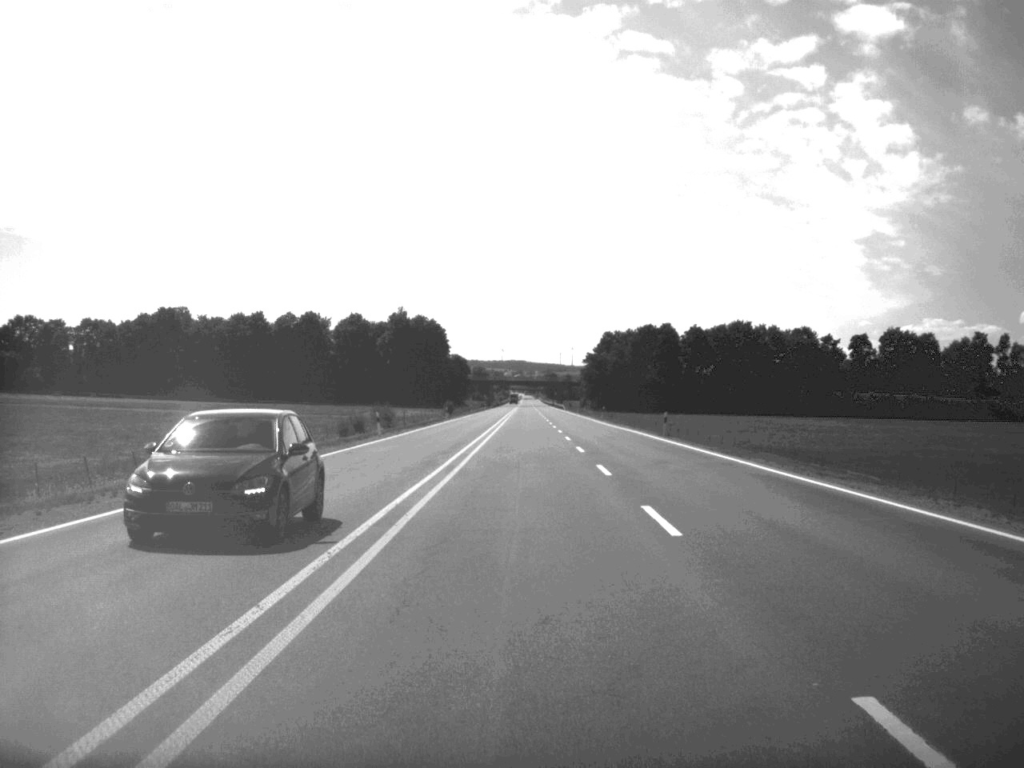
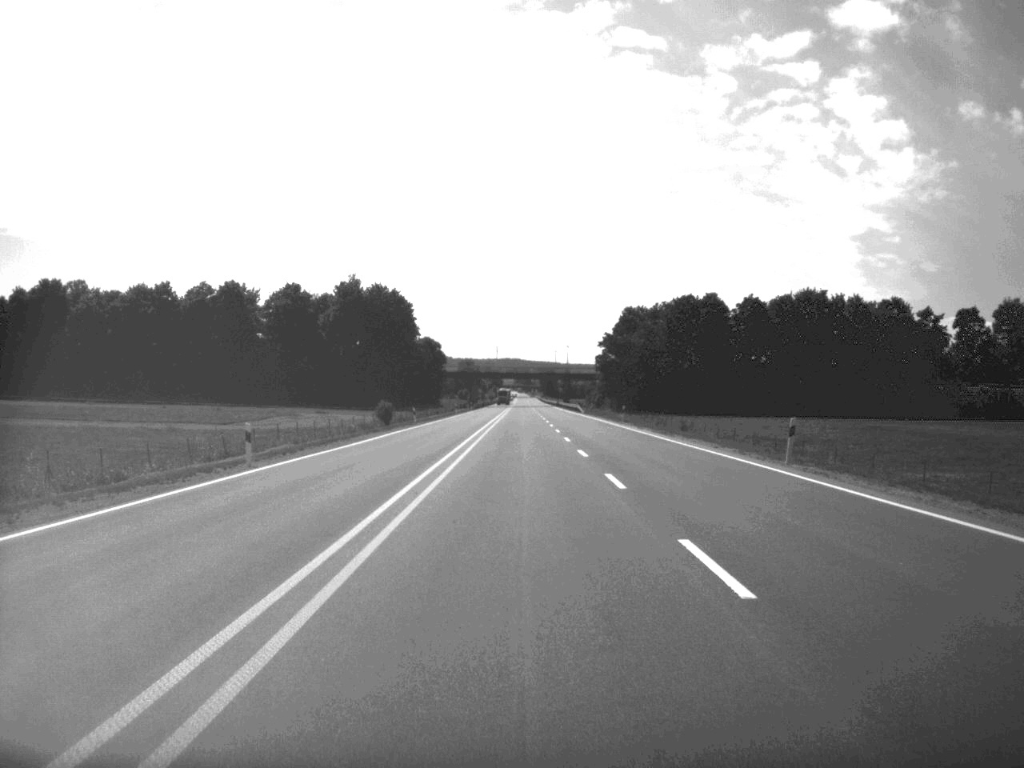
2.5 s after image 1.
(-0.1, +76.4) m; 0°
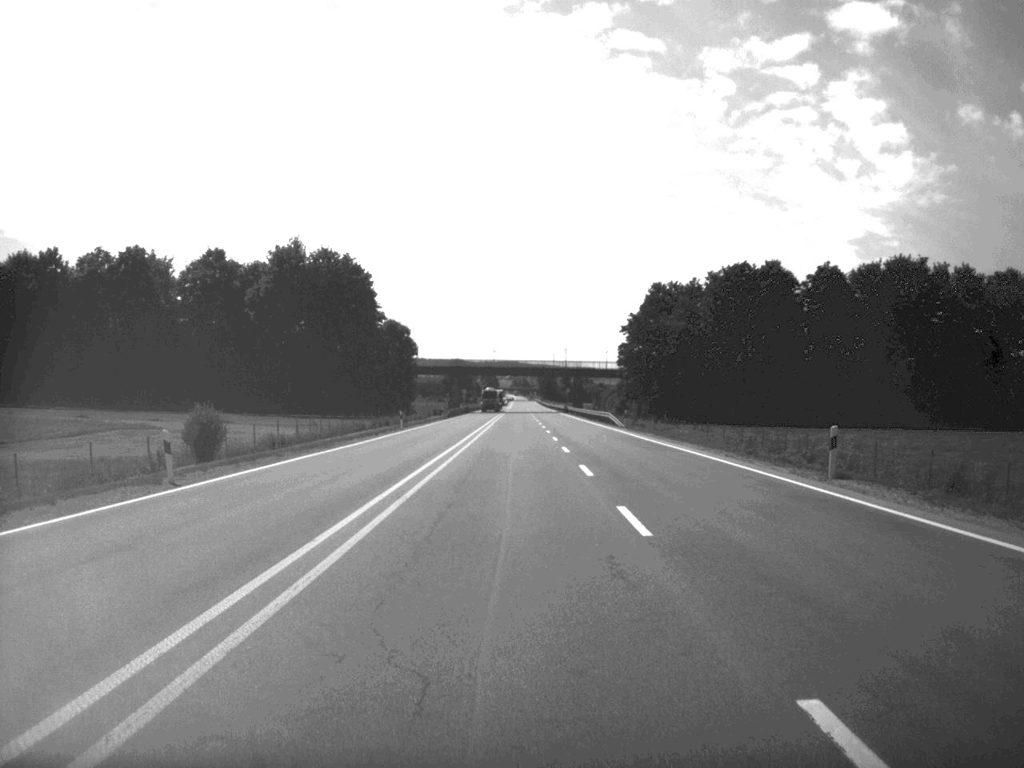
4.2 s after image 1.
(0.0, +55.1) m; 0°
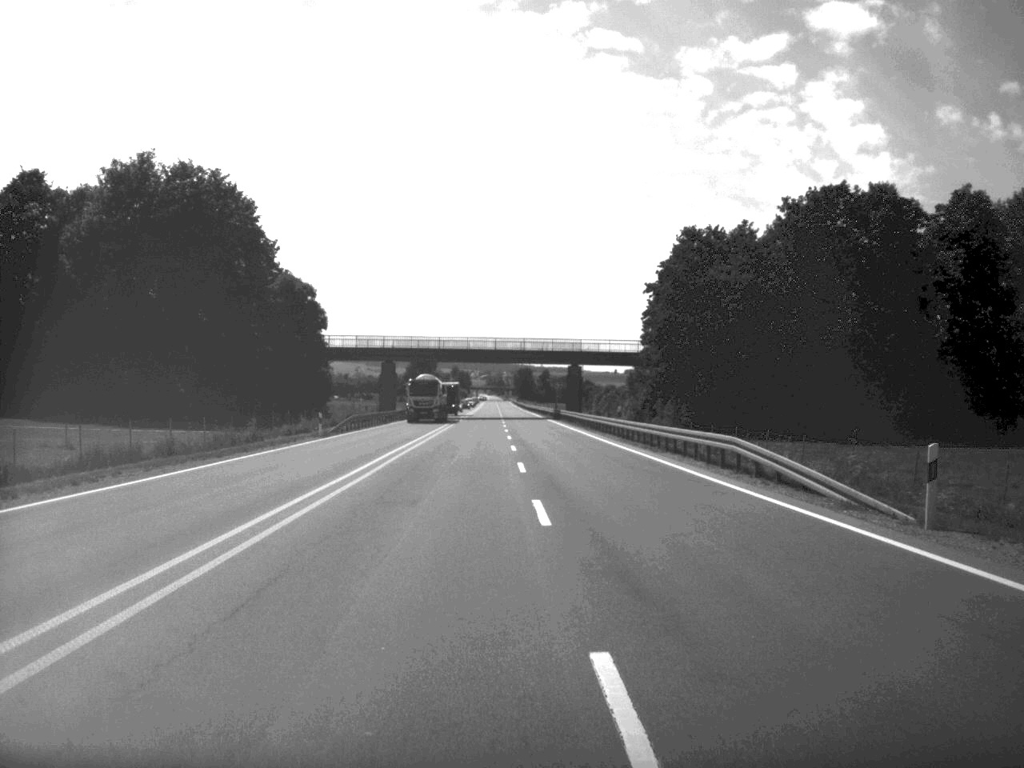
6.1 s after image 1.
(+0.5, +58.5) m; +1°
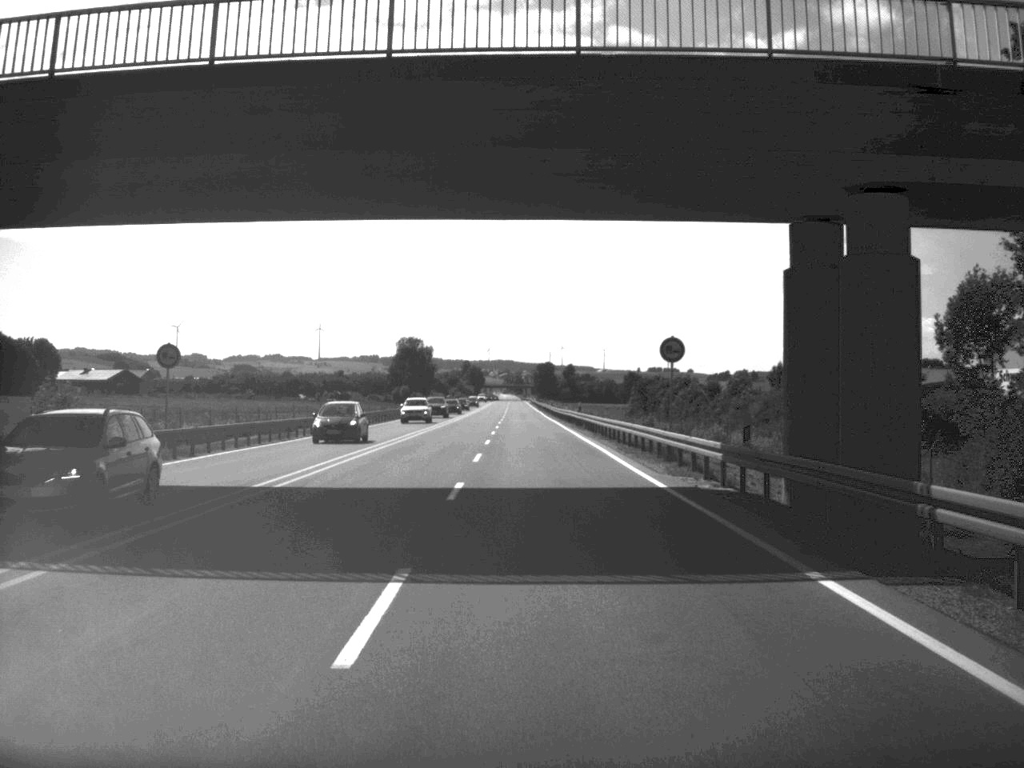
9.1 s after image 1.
(-0.8, +91.6) m; -1°
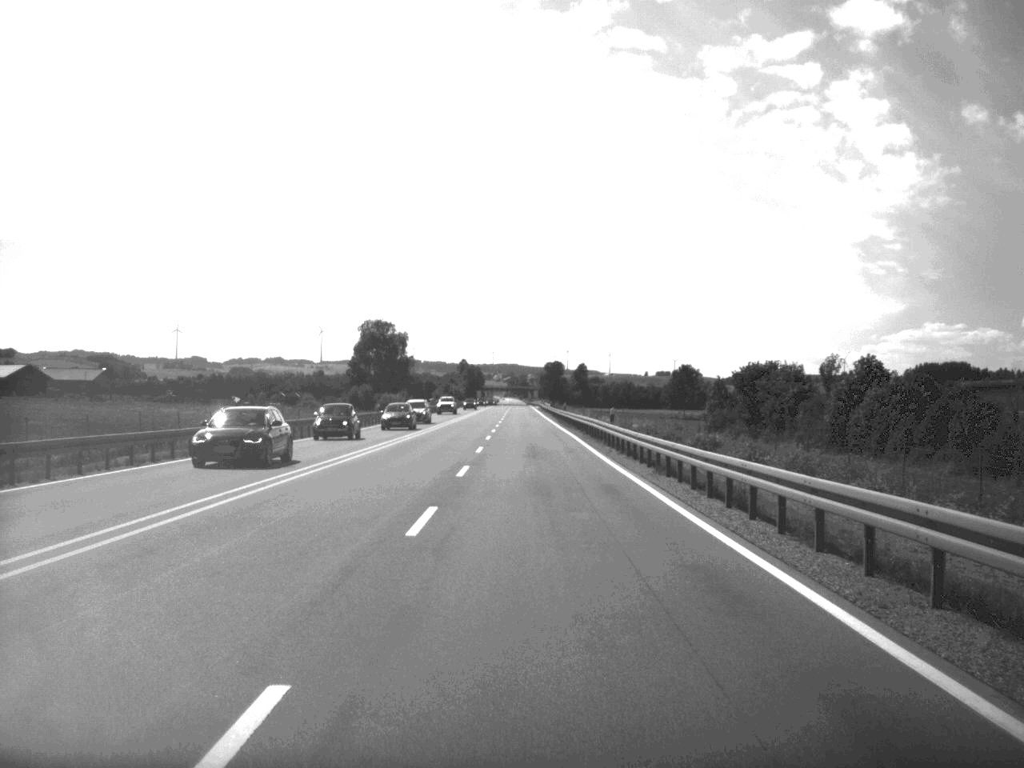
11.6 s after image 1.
(-0.4, +76.5) m; 0°
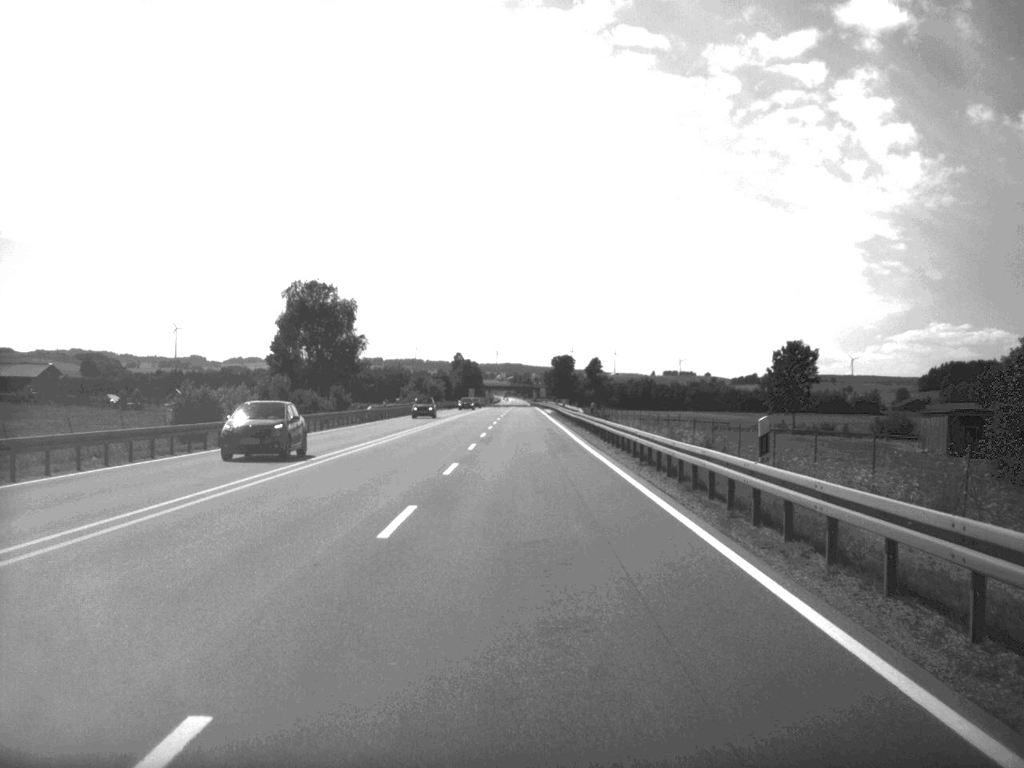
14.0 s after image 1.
(-0.2, +72.6) m; 0°
